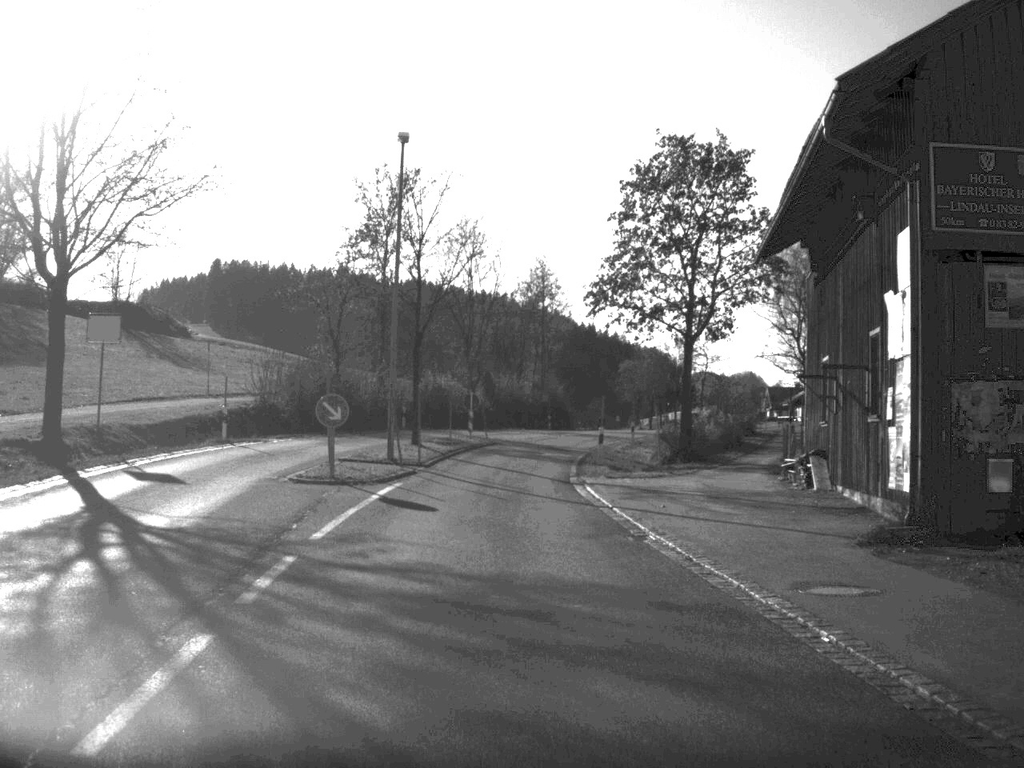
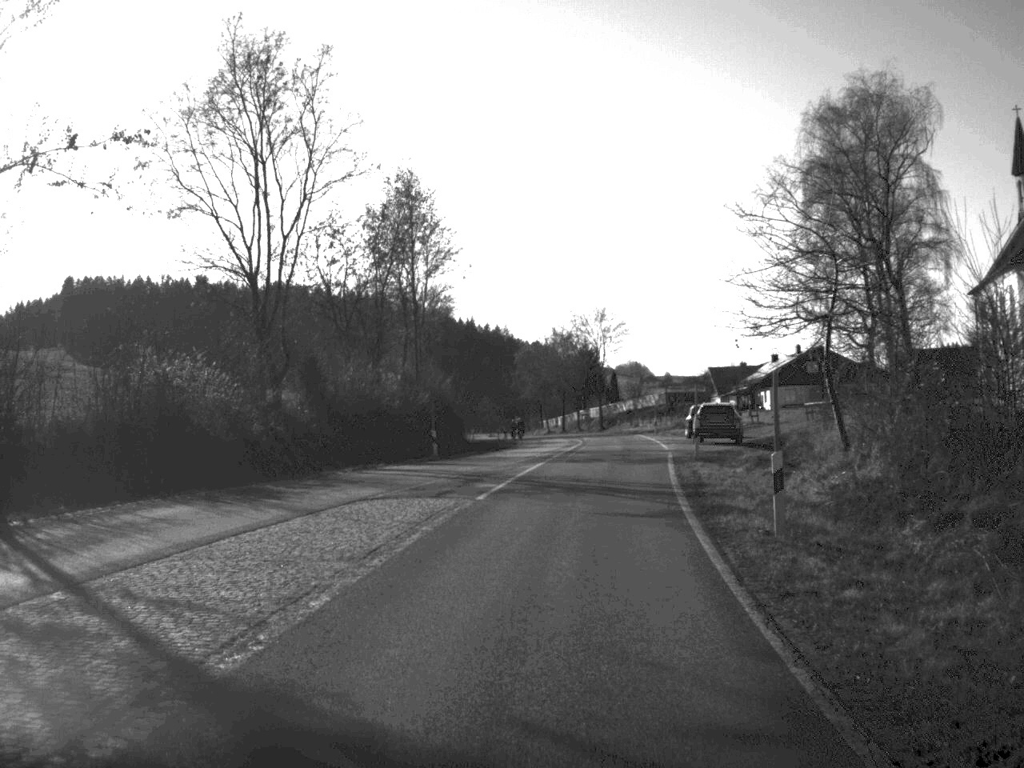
(+0.7, +43.4) m; +6°
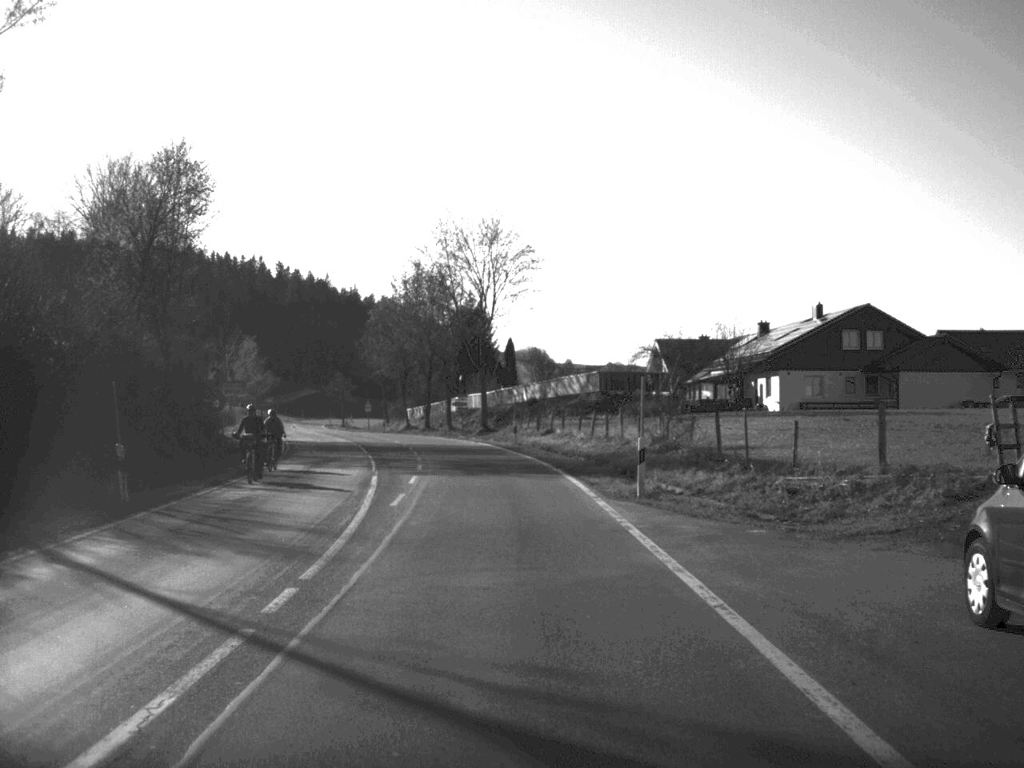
(+3.6, +53.1) m; +4°
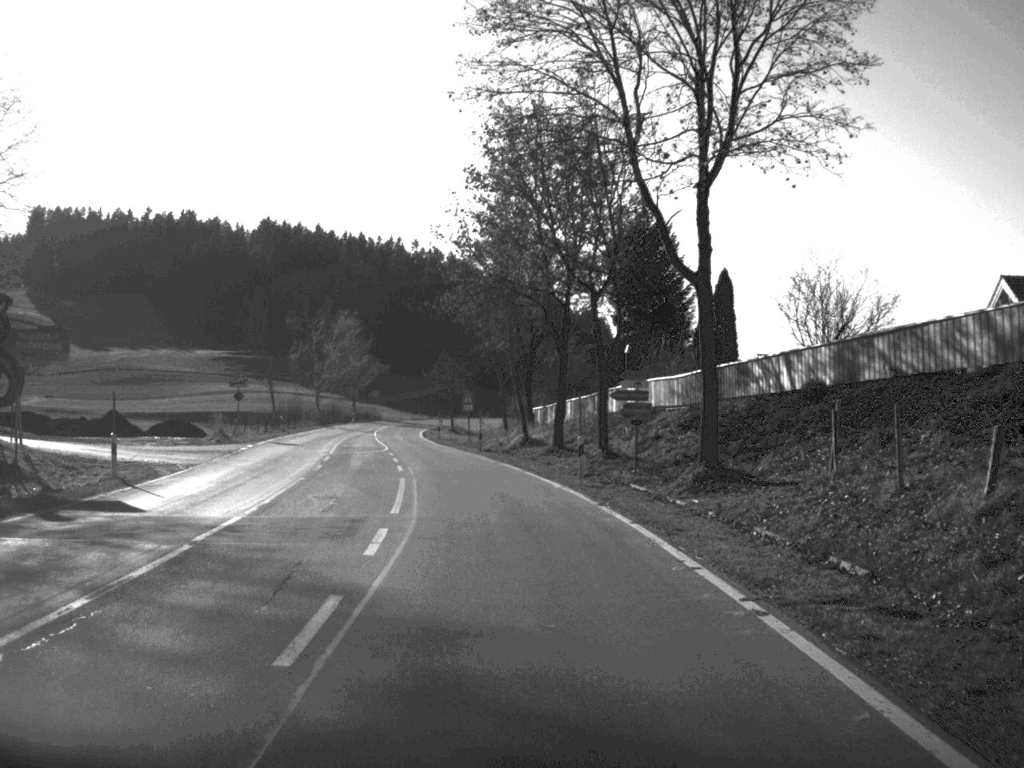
(-2.8, +48.6) m; -7°
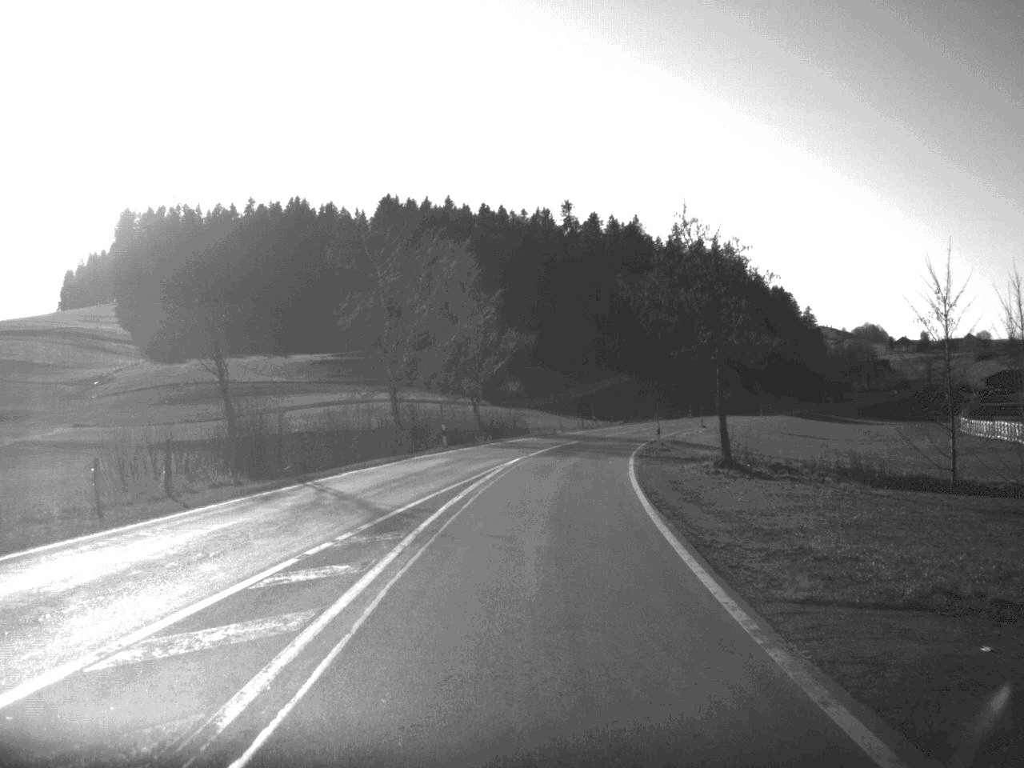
(-7.2, +75.8) m; -7°
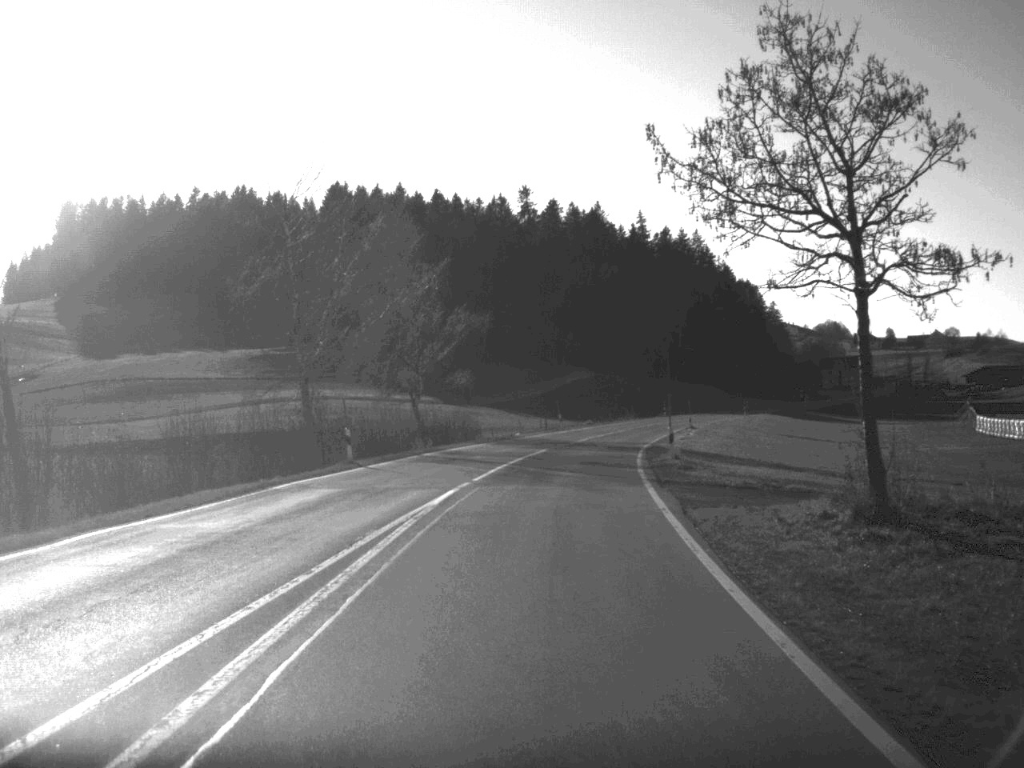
(+0.3, +17.9) m; +2°
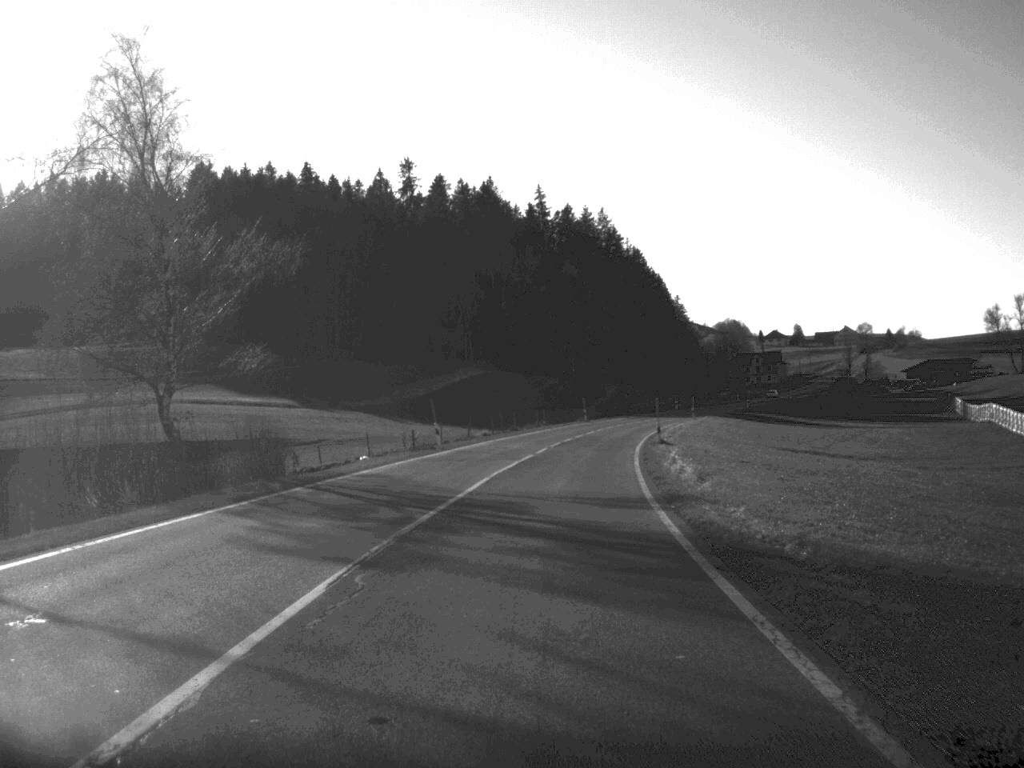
(+1.5, +35.8) m; +5°
